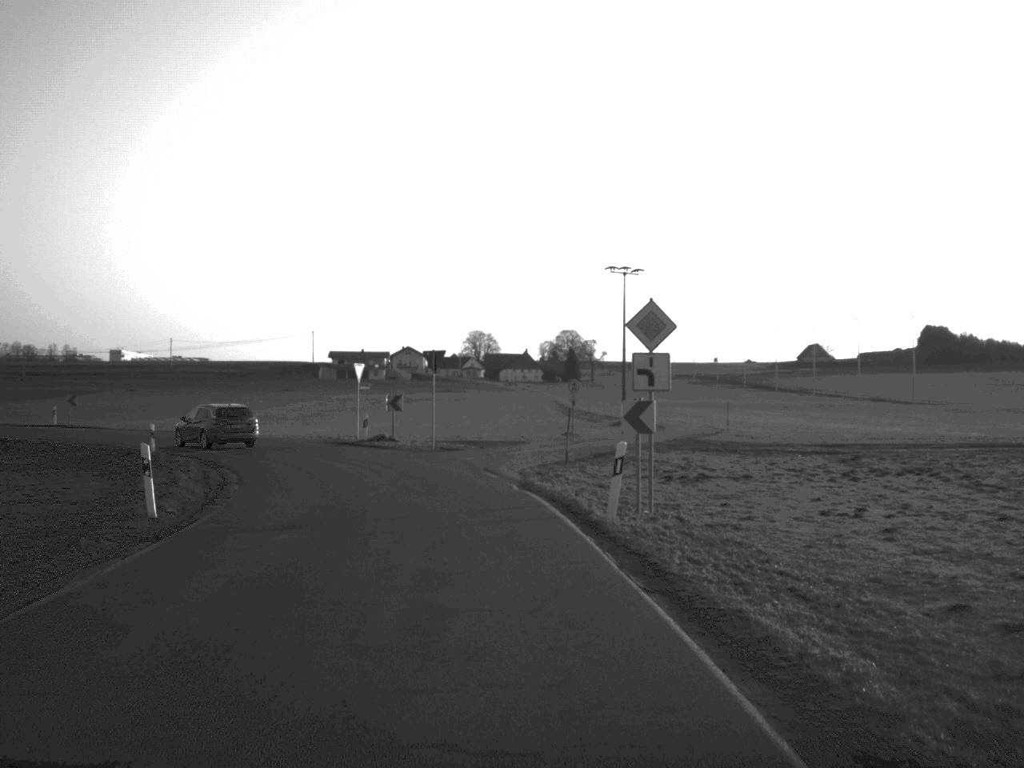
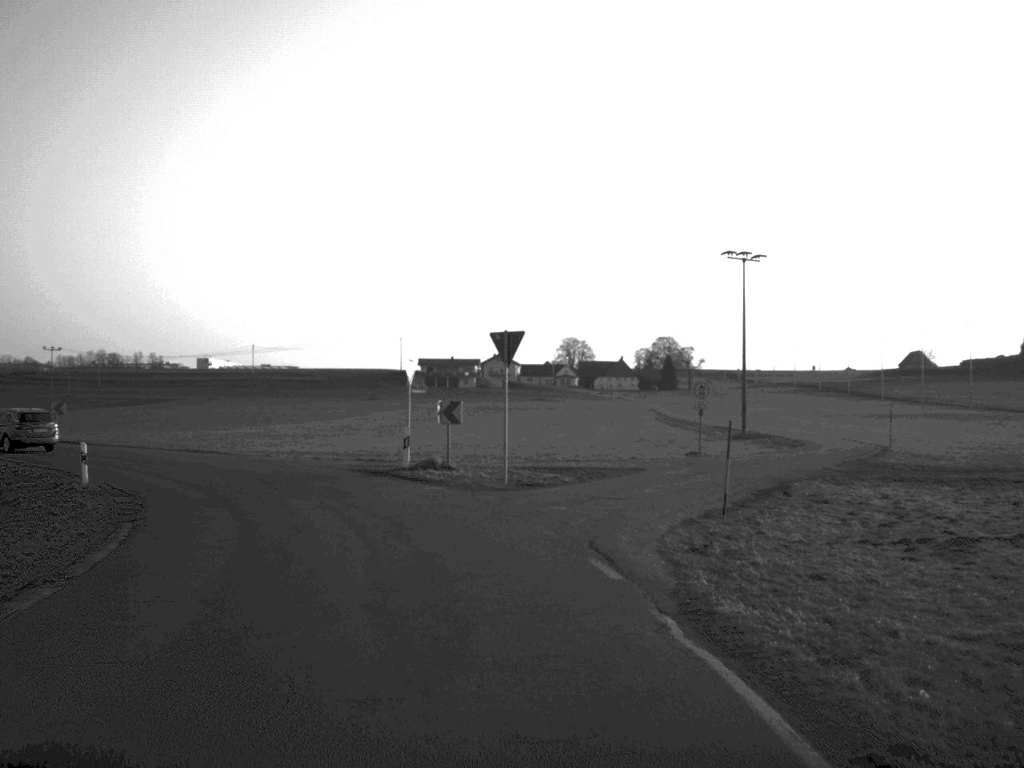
(-0.5, +13.9) m; -4°
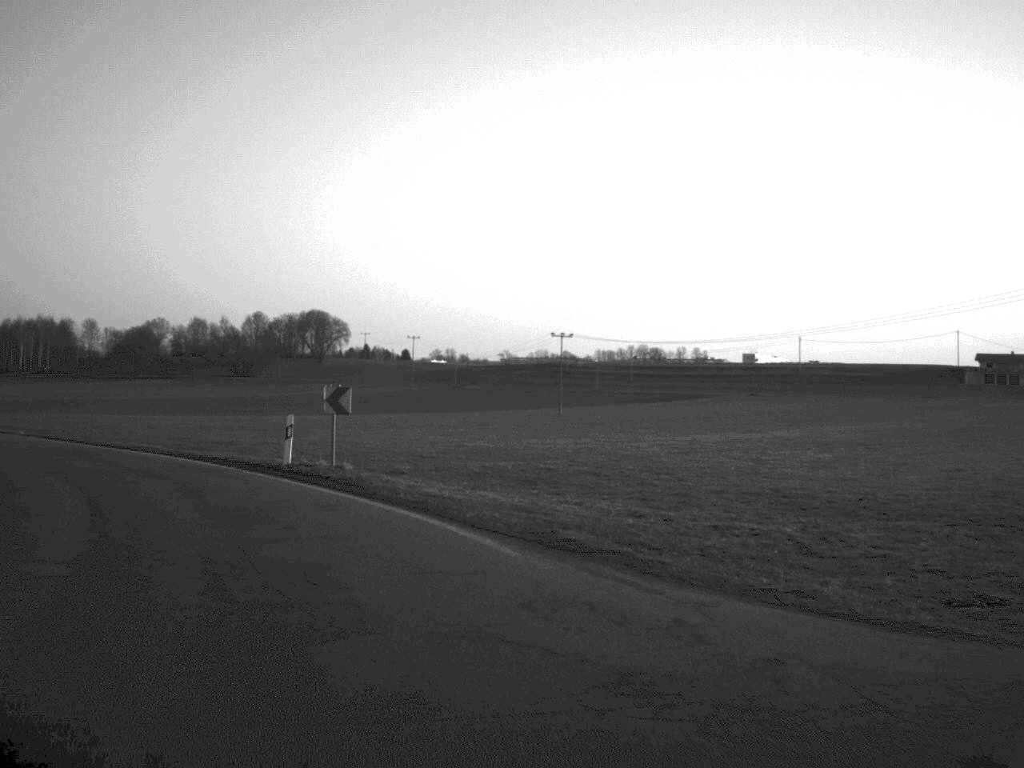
(-5.1, +28.6) m; -25°
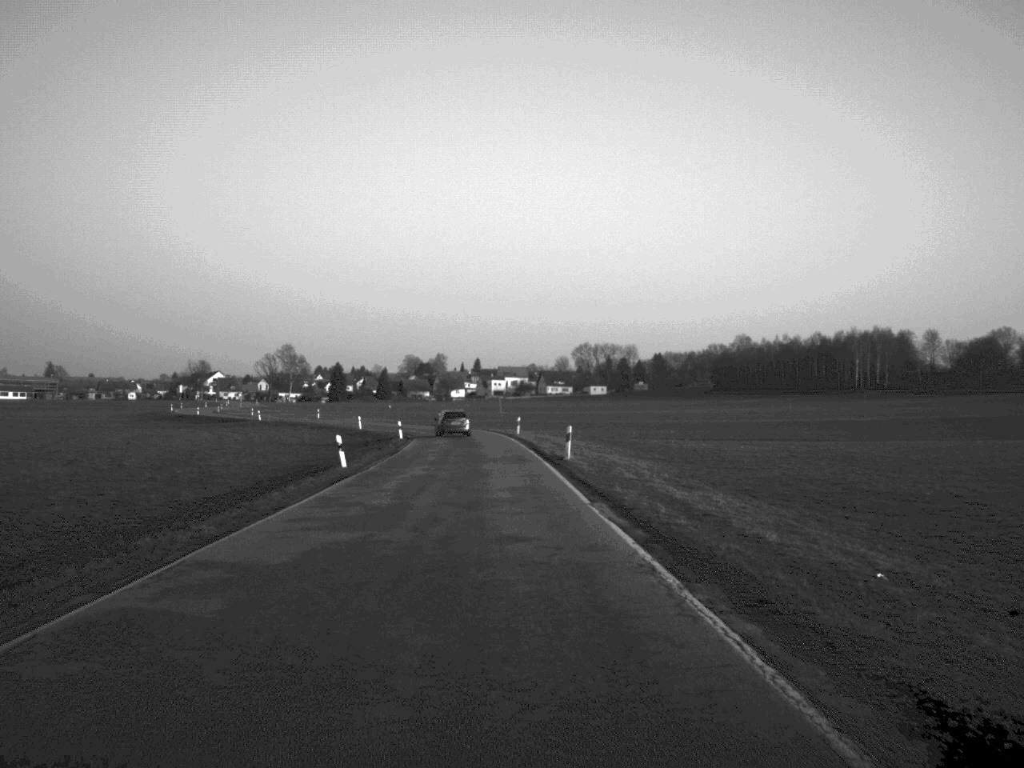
(-13.1, +33.5) m; -37°
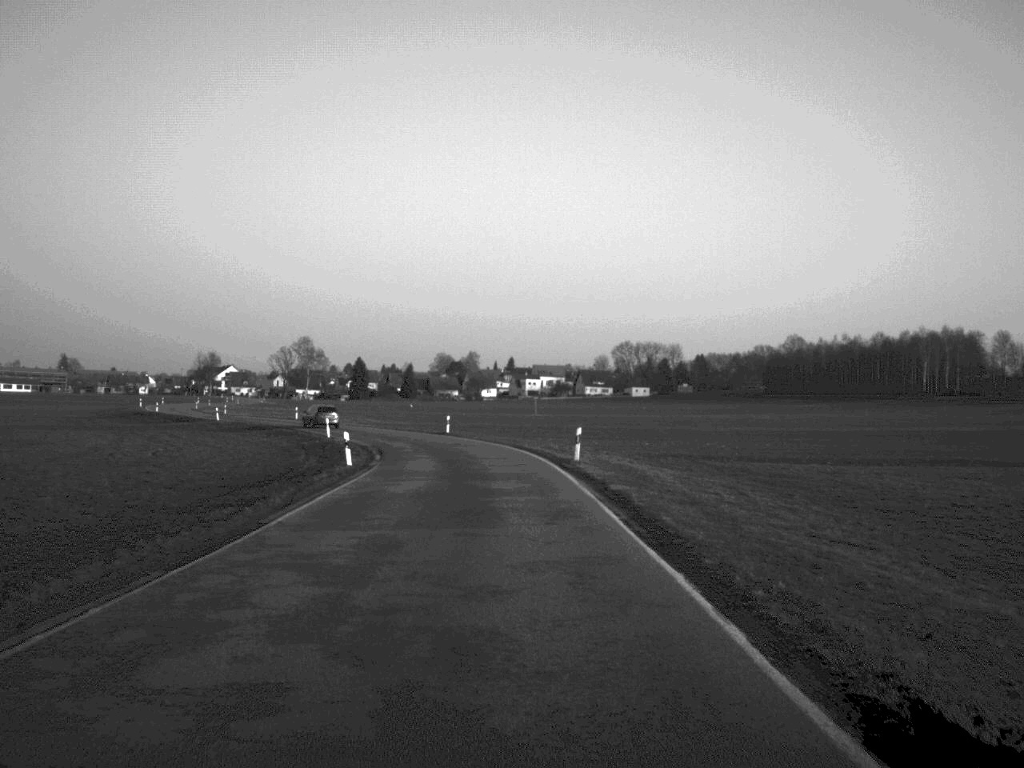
(-0.8, +33.7) m; -1°
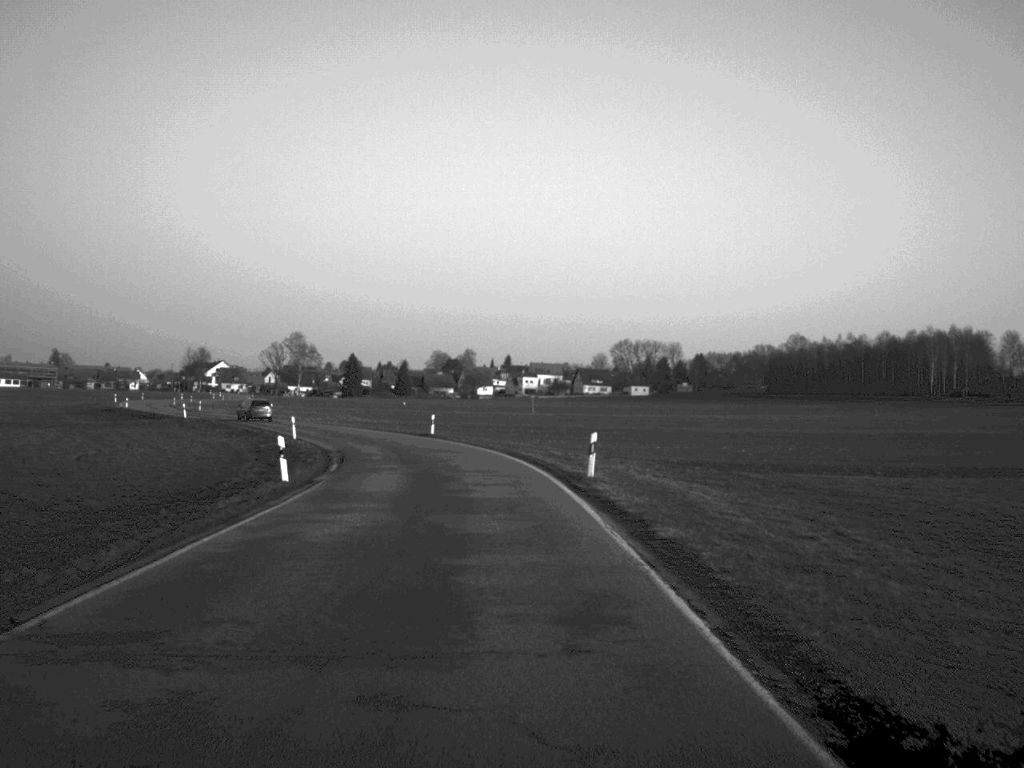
(0.0, +9.2) m; 0°
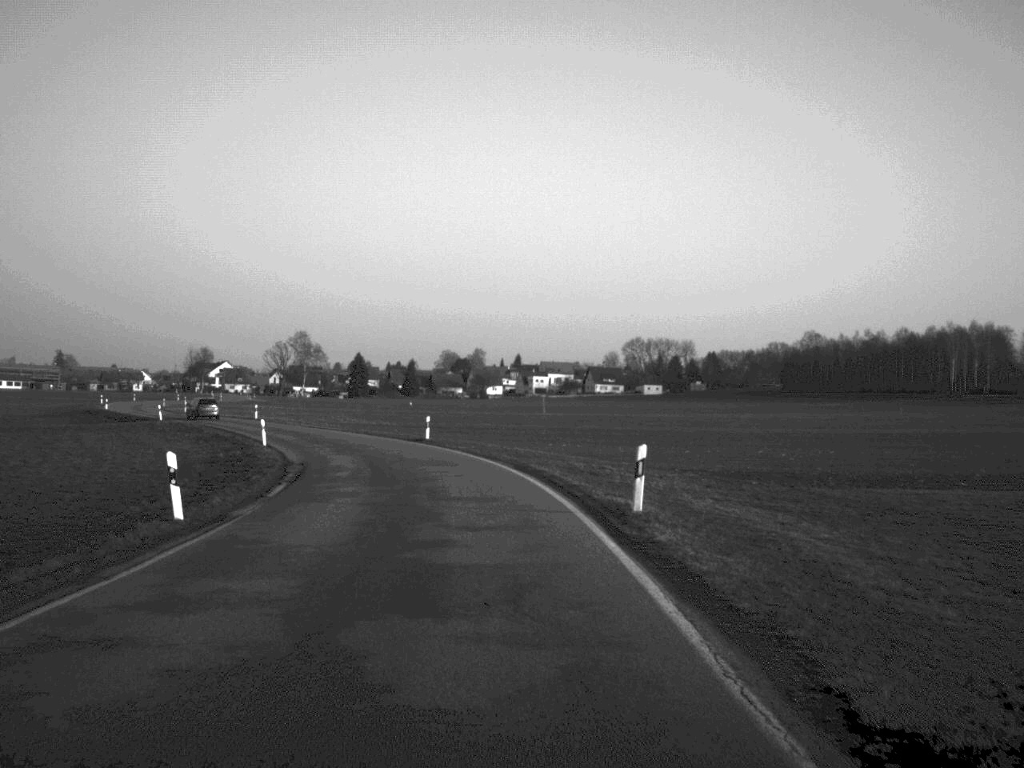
(0.0, +9.0) m; 0°
